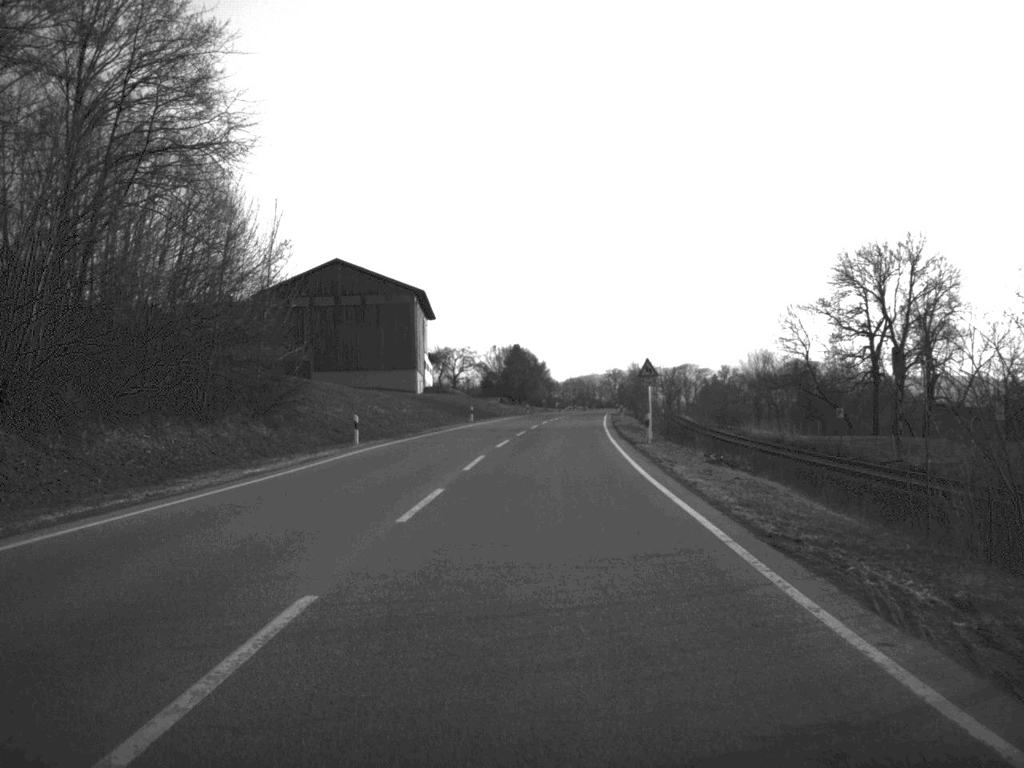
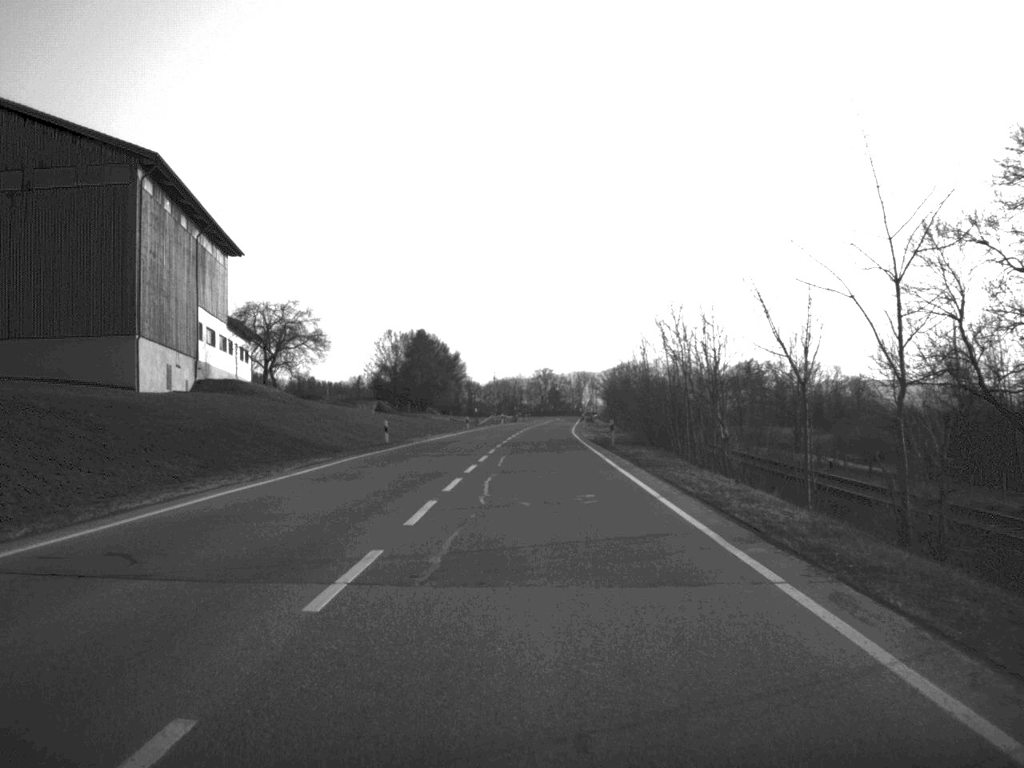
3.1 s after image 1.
(+2.7, +77.6) m; +3°
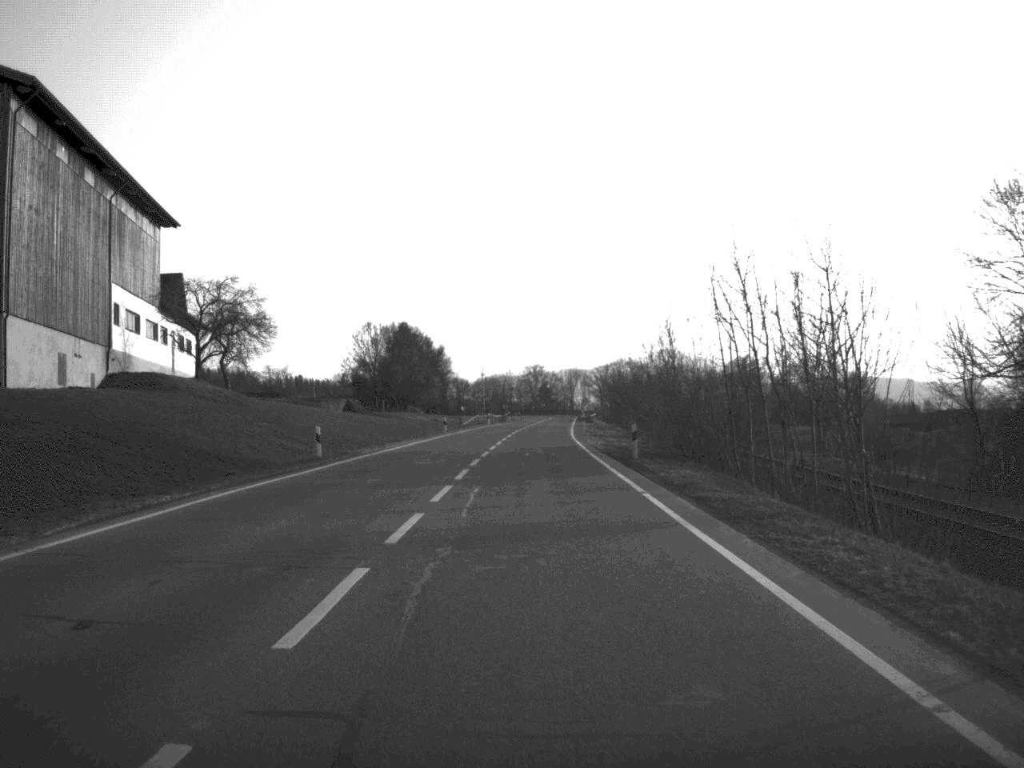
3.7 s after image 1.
(+0.1, +14.5) m; 0°
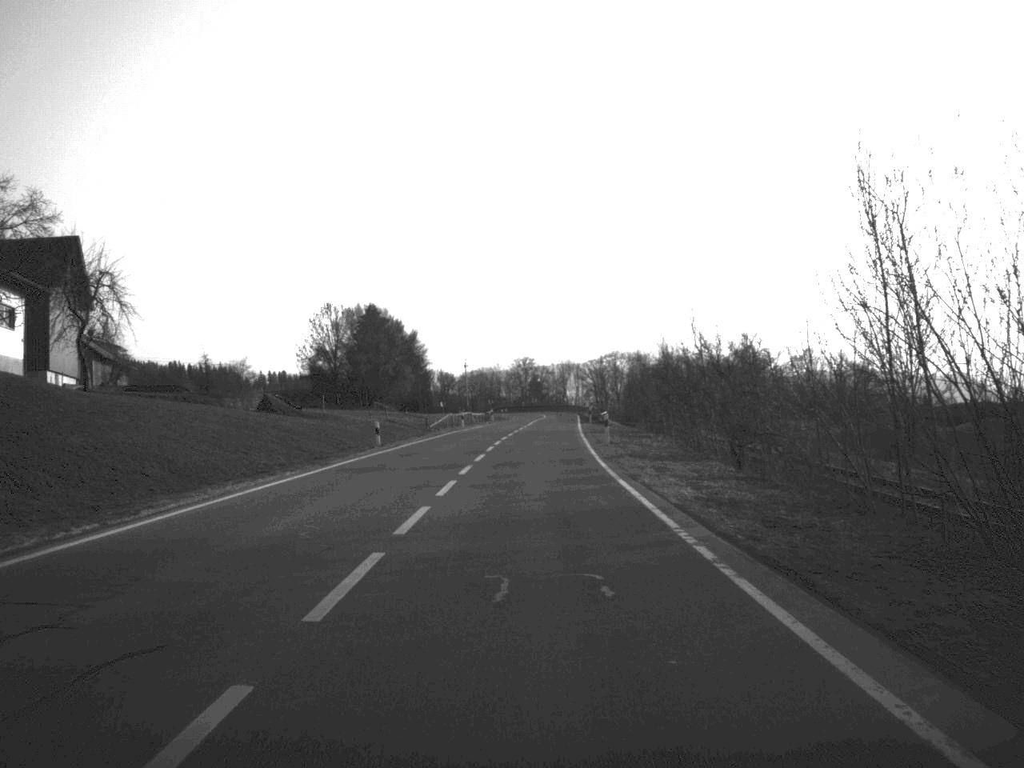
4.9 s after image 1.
(+0.1, +29.3) m; 0°
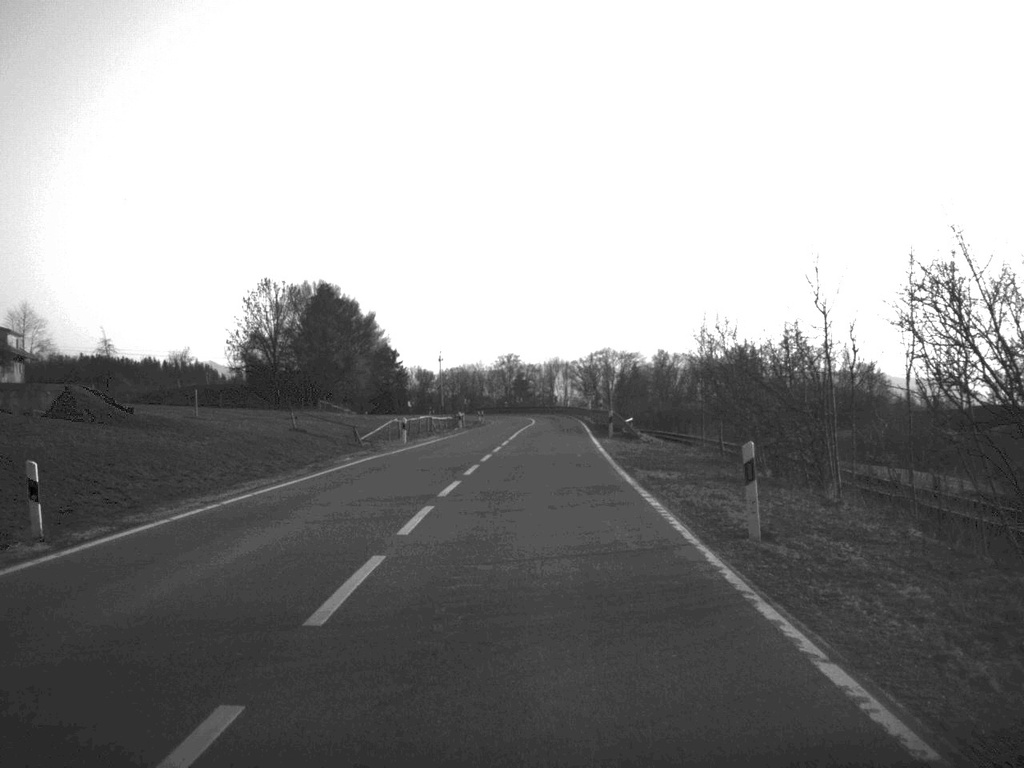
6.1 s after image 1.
(+0.2, +30.7) m; +1°
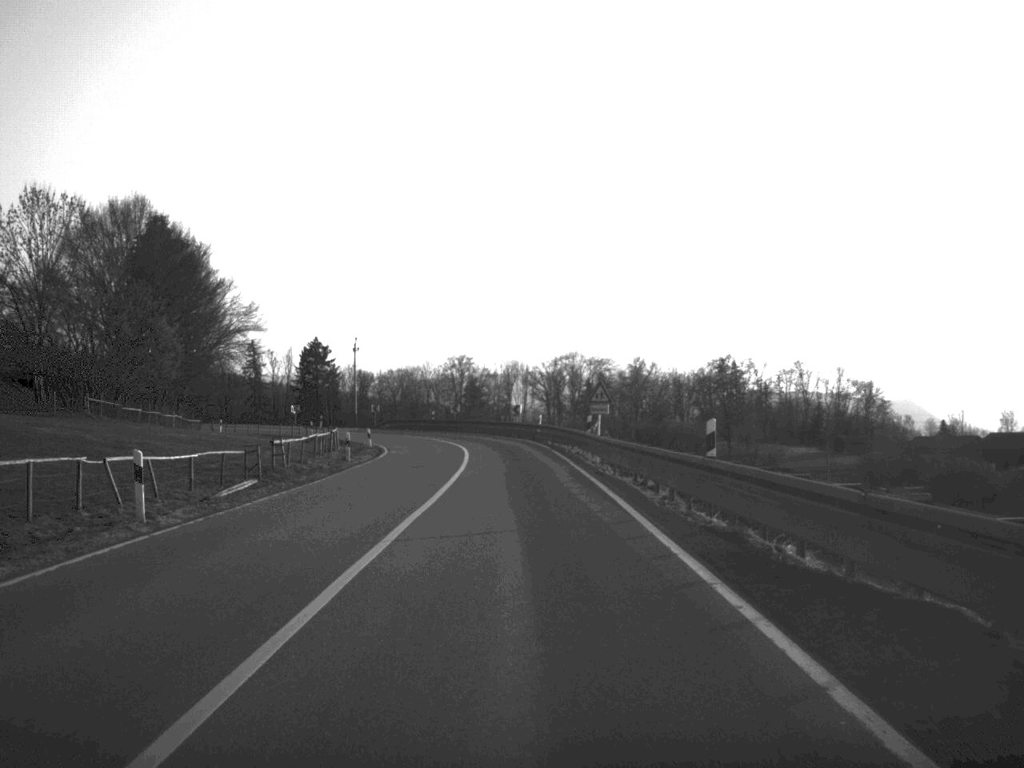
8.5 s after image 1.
(+1.1, +55.3) m; +2°
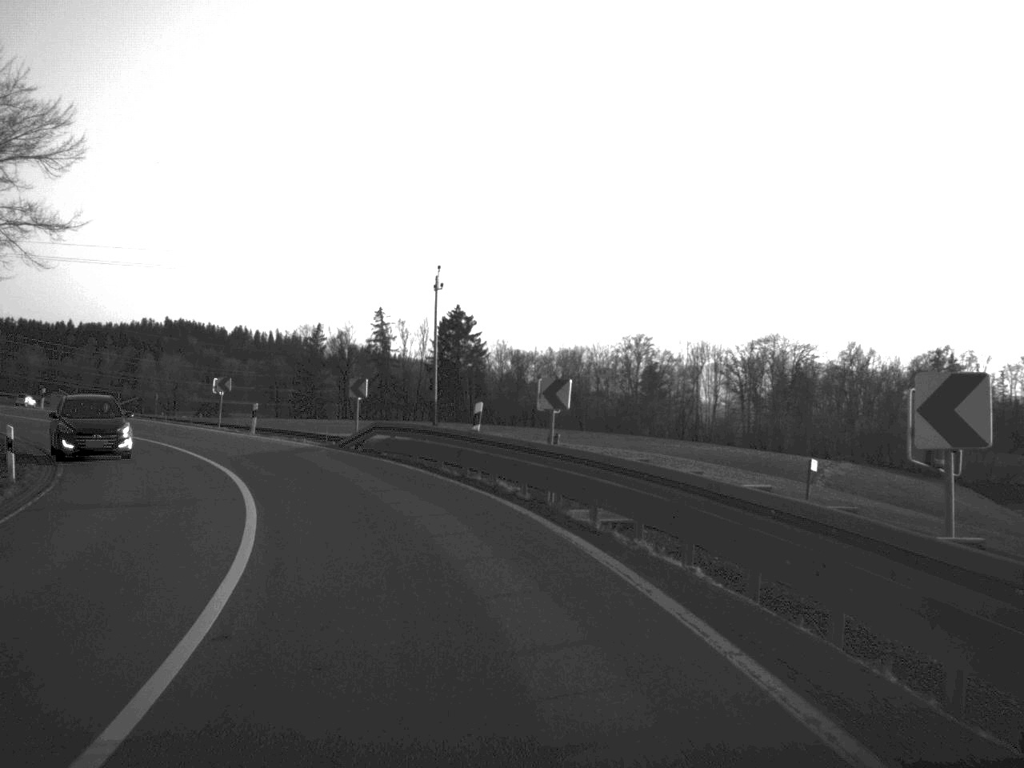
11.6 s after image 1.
(-2.0, +62.3) m; -9°
